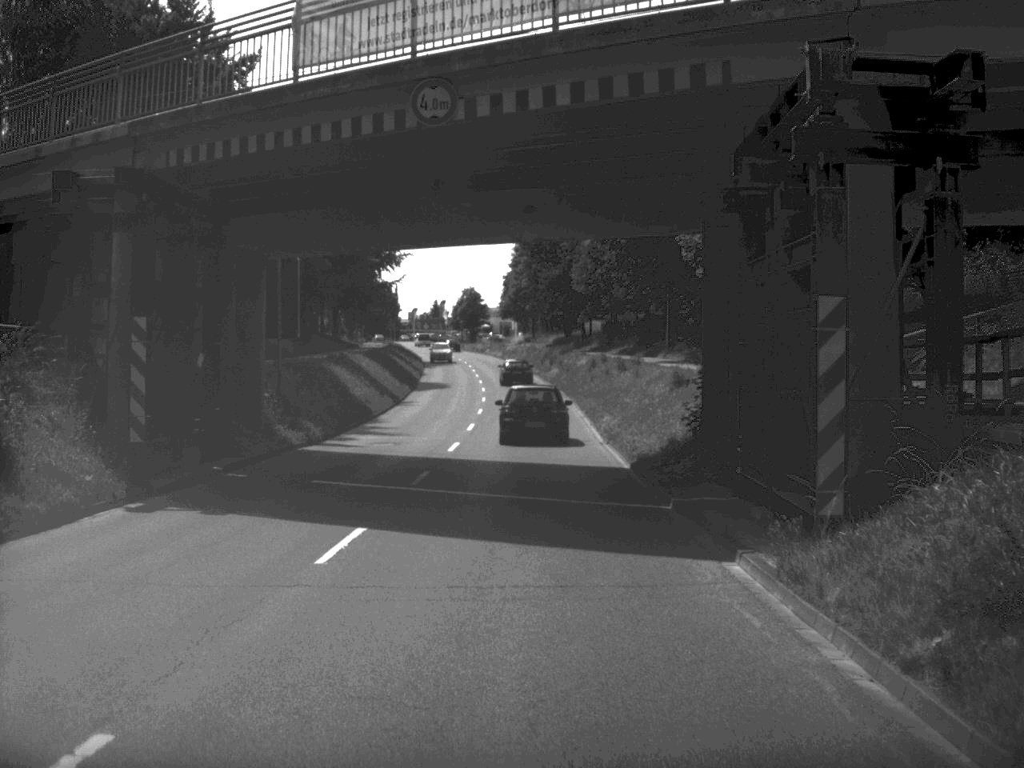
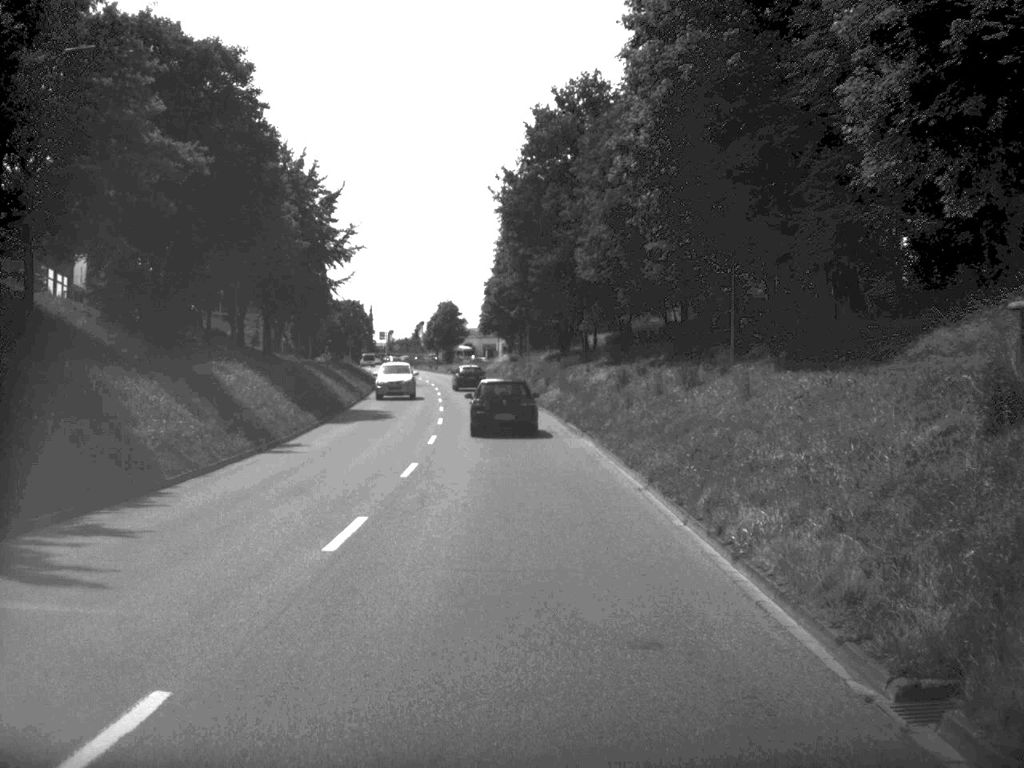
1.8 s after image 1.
(+0.1, +25.7) m; +1°
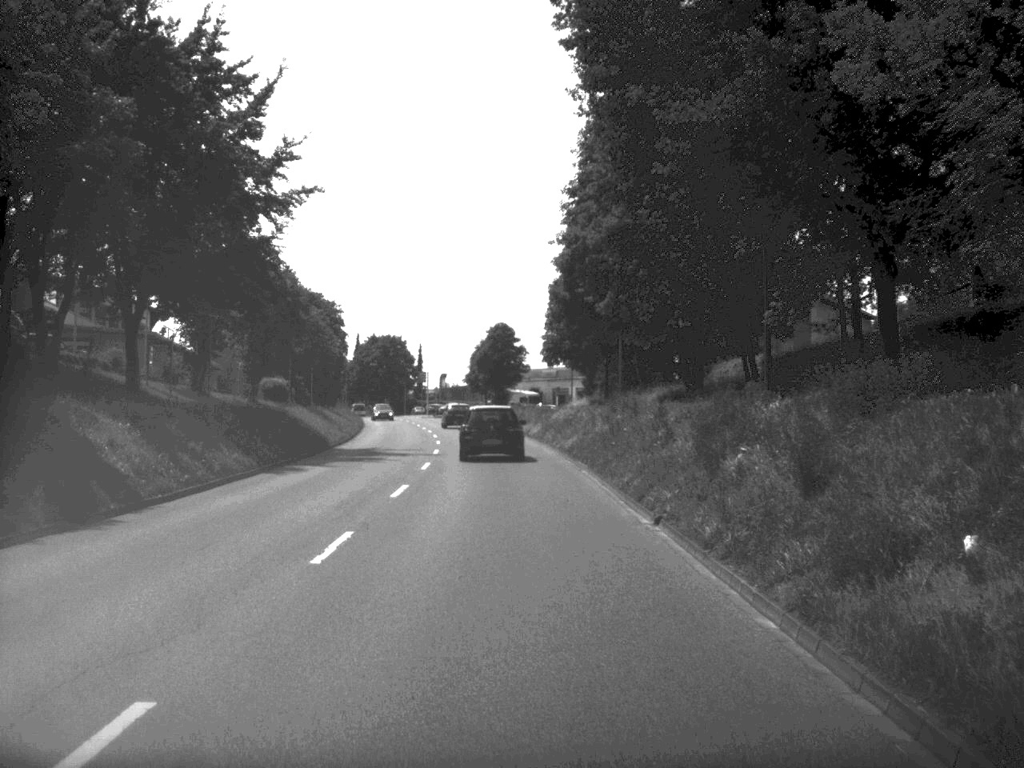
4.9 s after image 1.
(-1.0, +44.3) m; -3°
